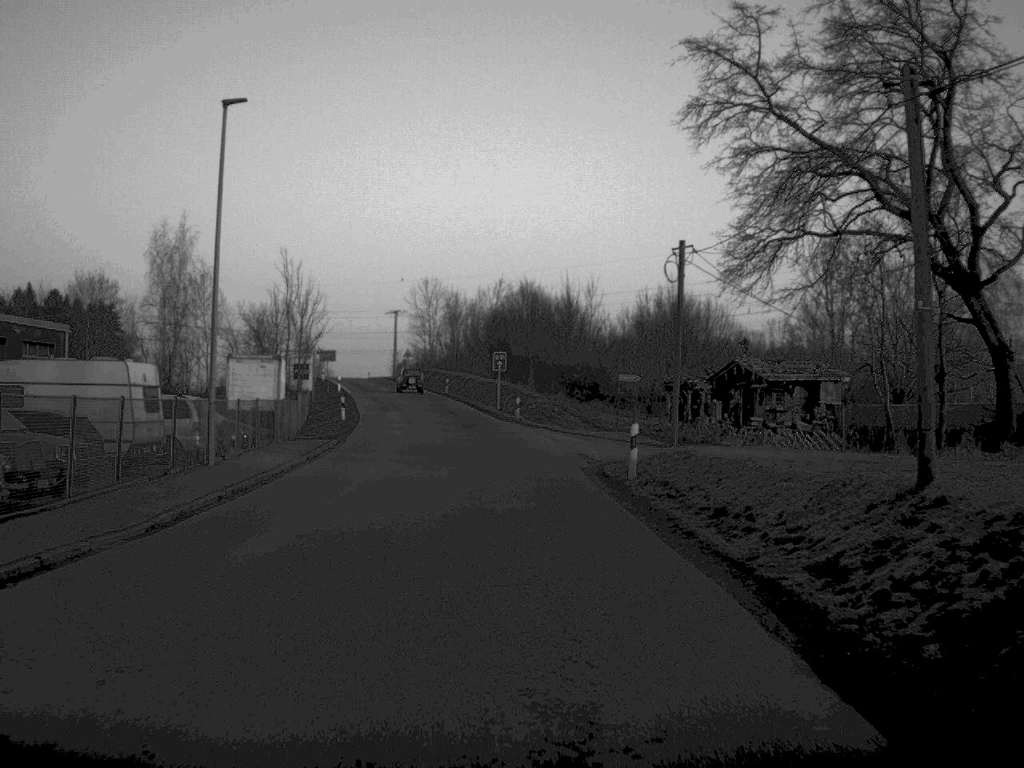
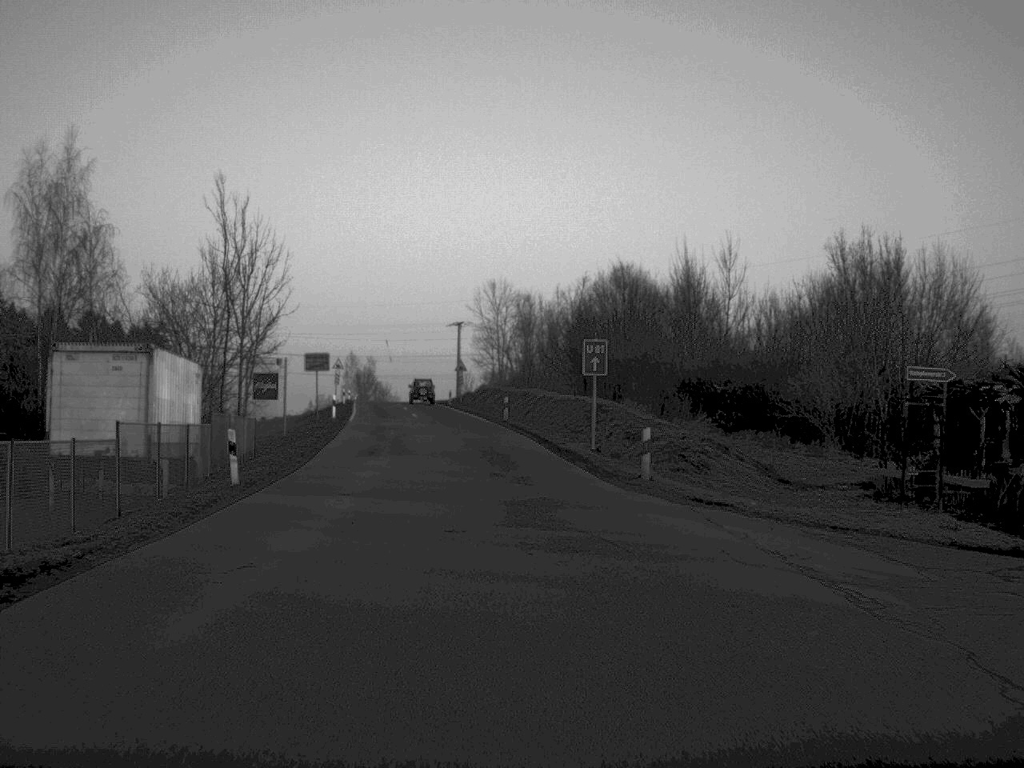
(-0.9, +30.7) m; -4°
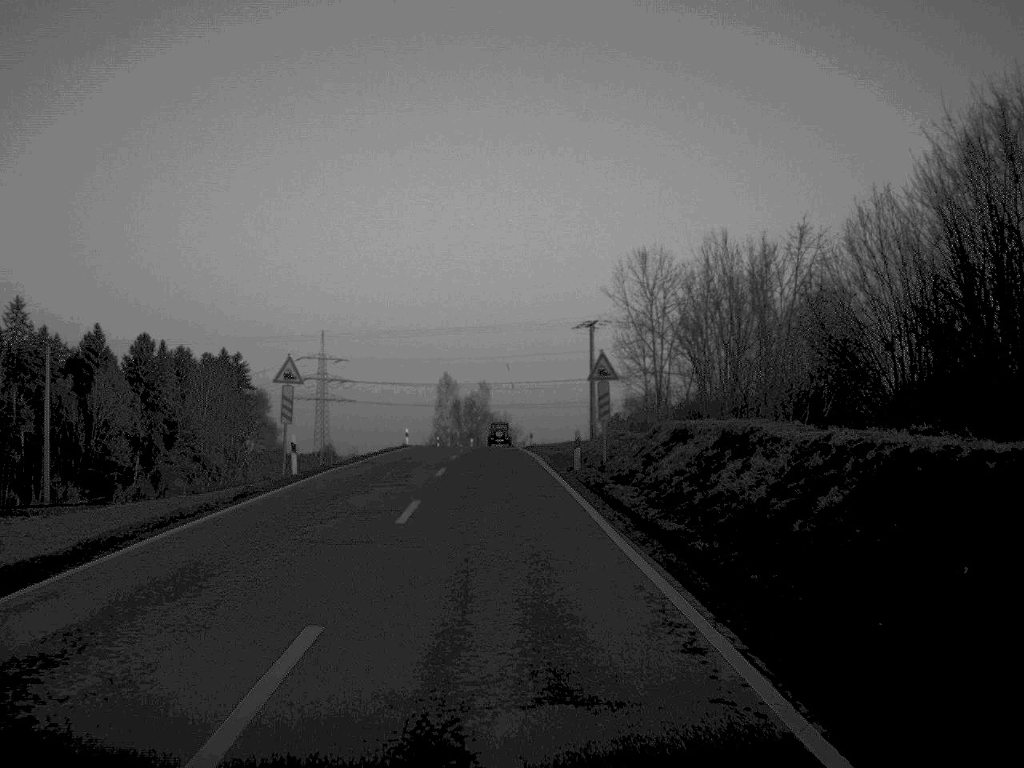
(-2.7, +51.4) m; -6°
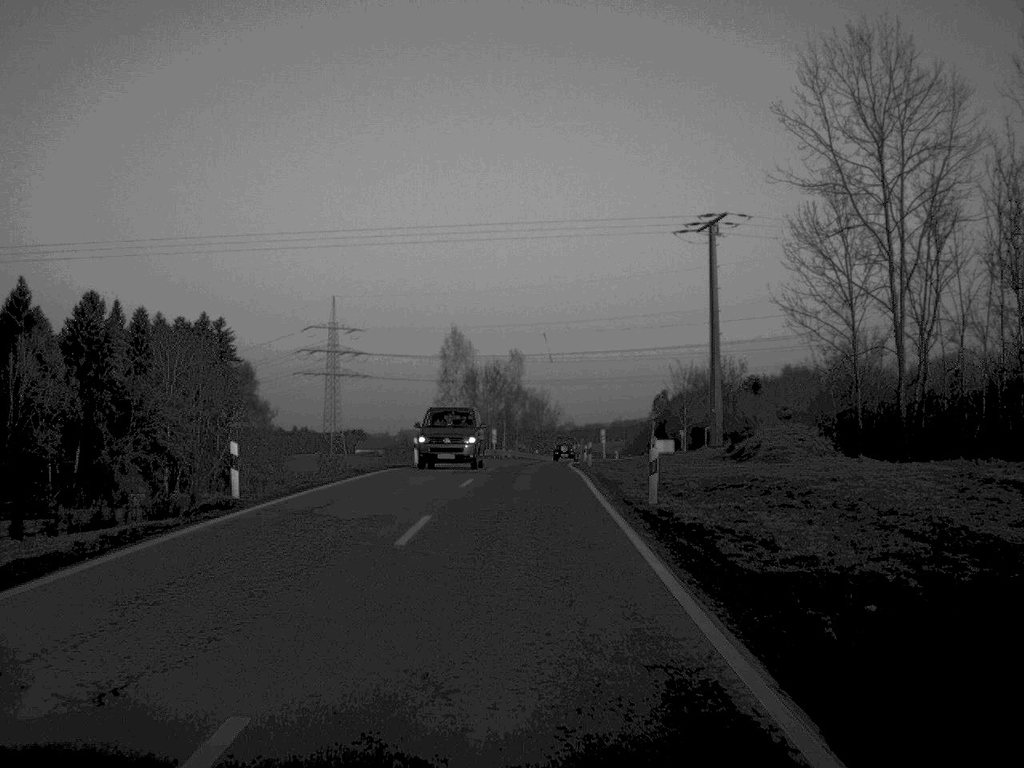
(-1.2, +50.8) m; -2°
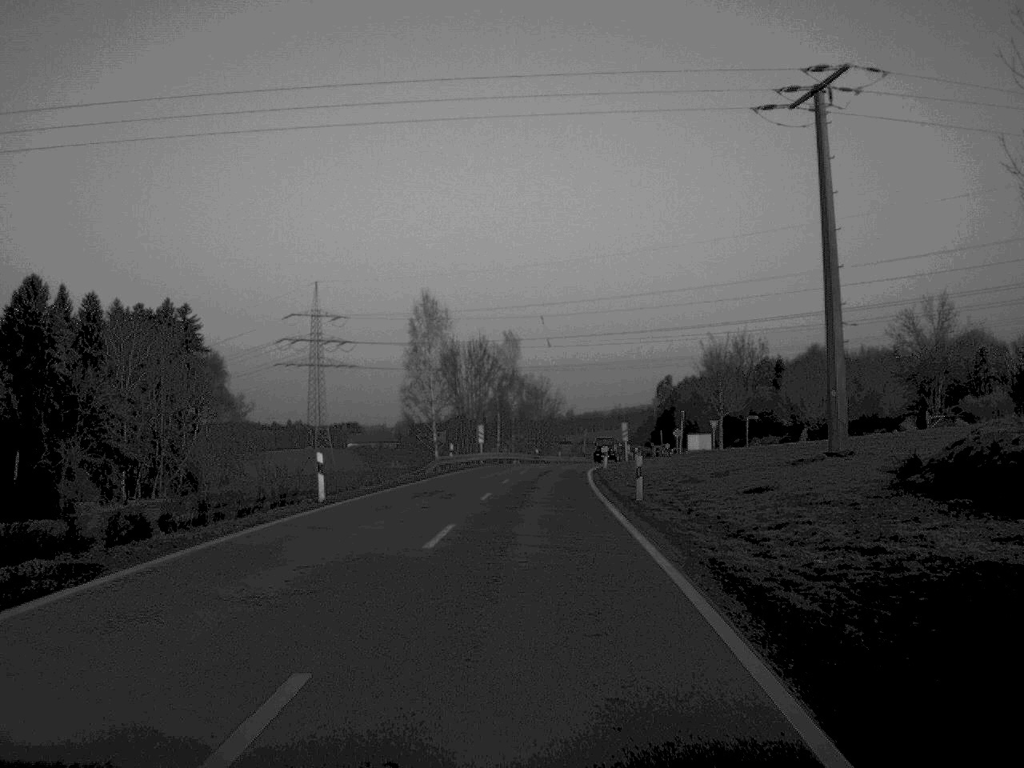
(0.0, +22.8) m; 0°
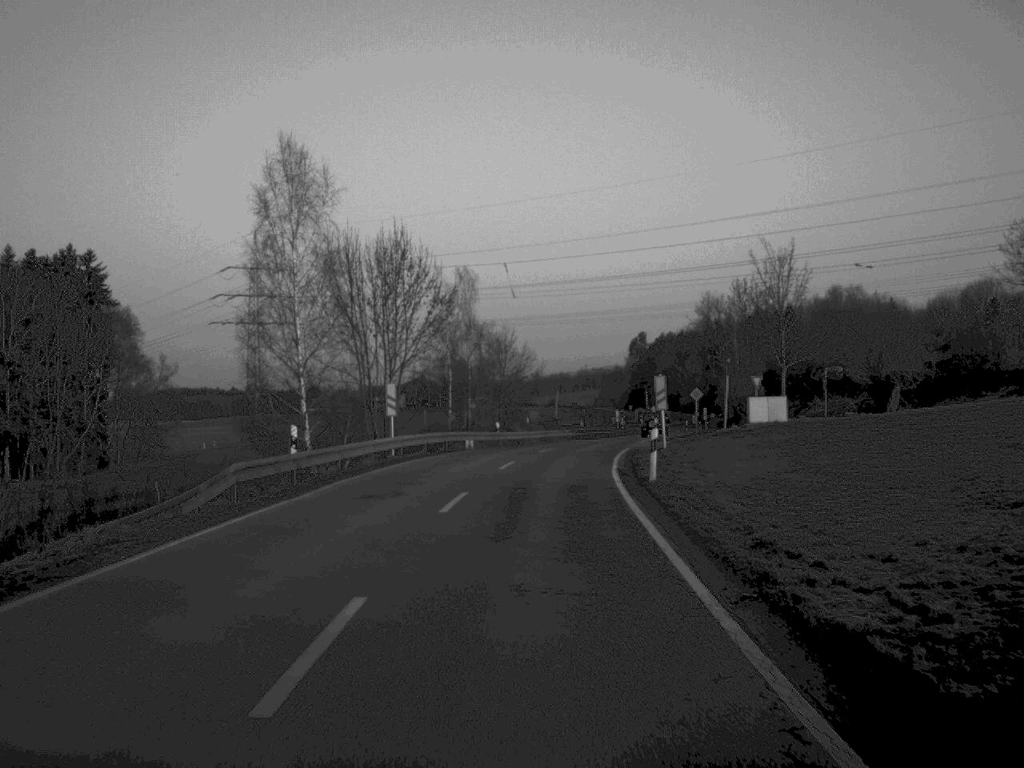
(+0.4, +33.3) m; +2°
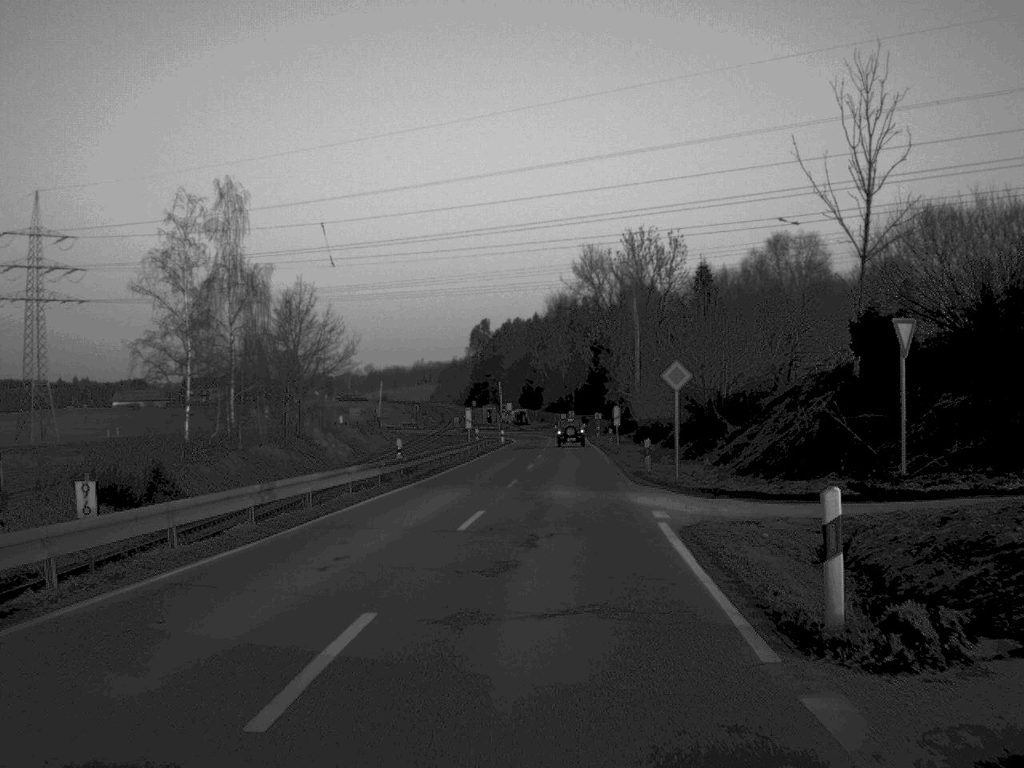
(+2.6, +48.0) m; +7°
